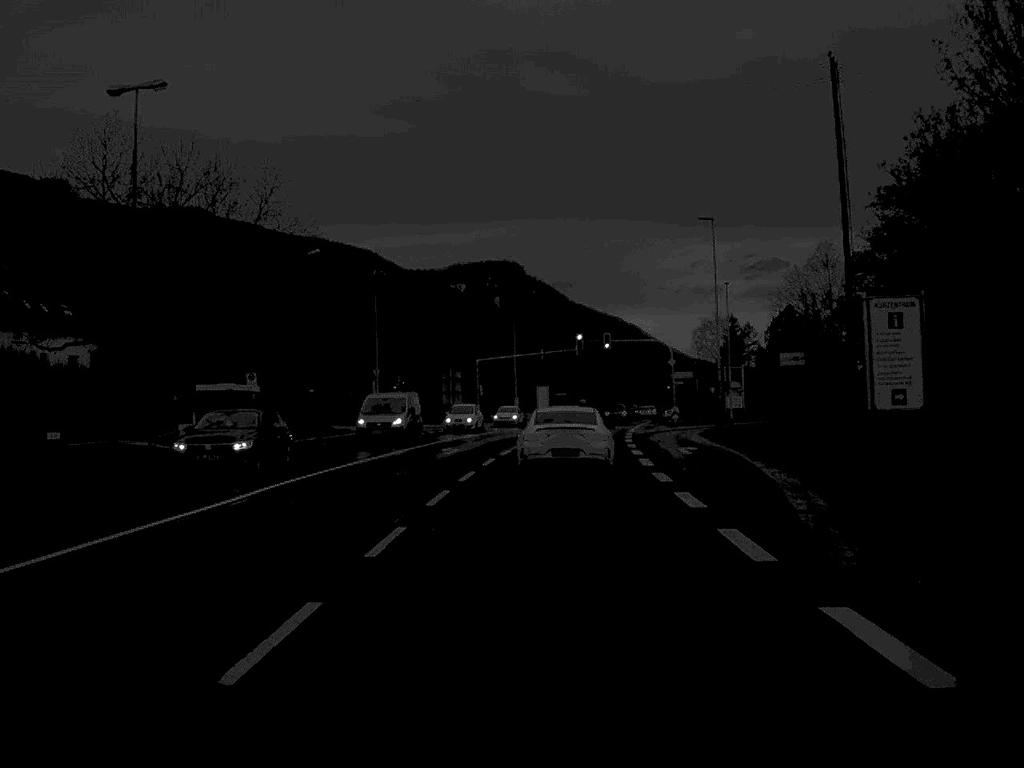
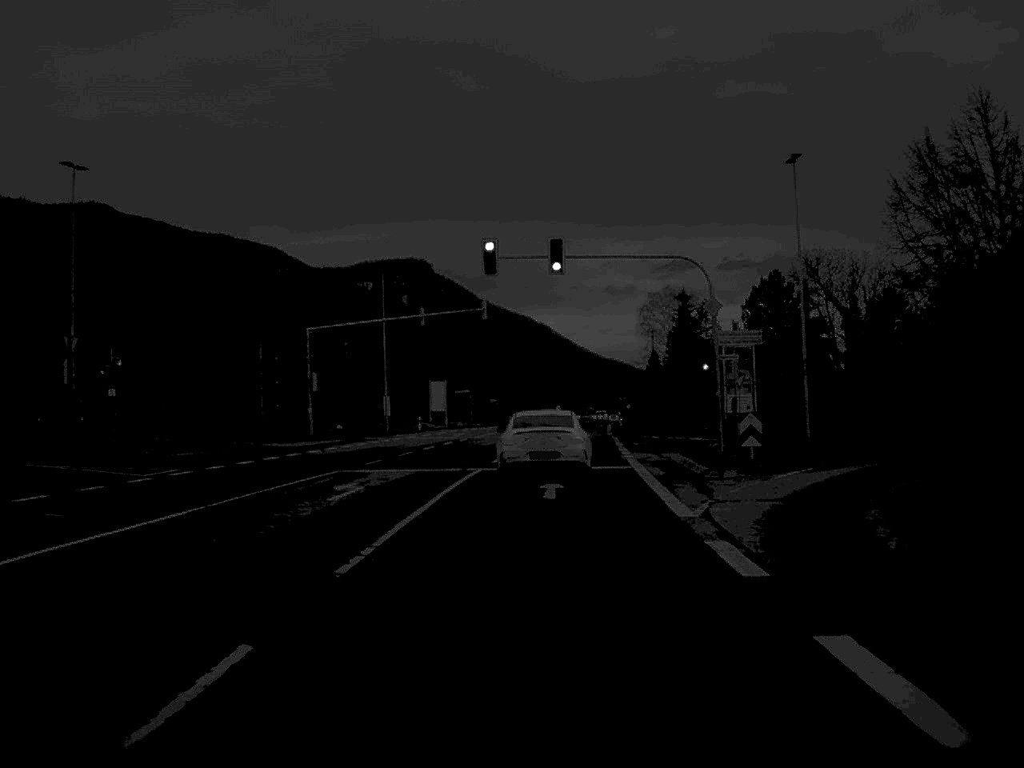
(+1.9, +49.2) m; +4°
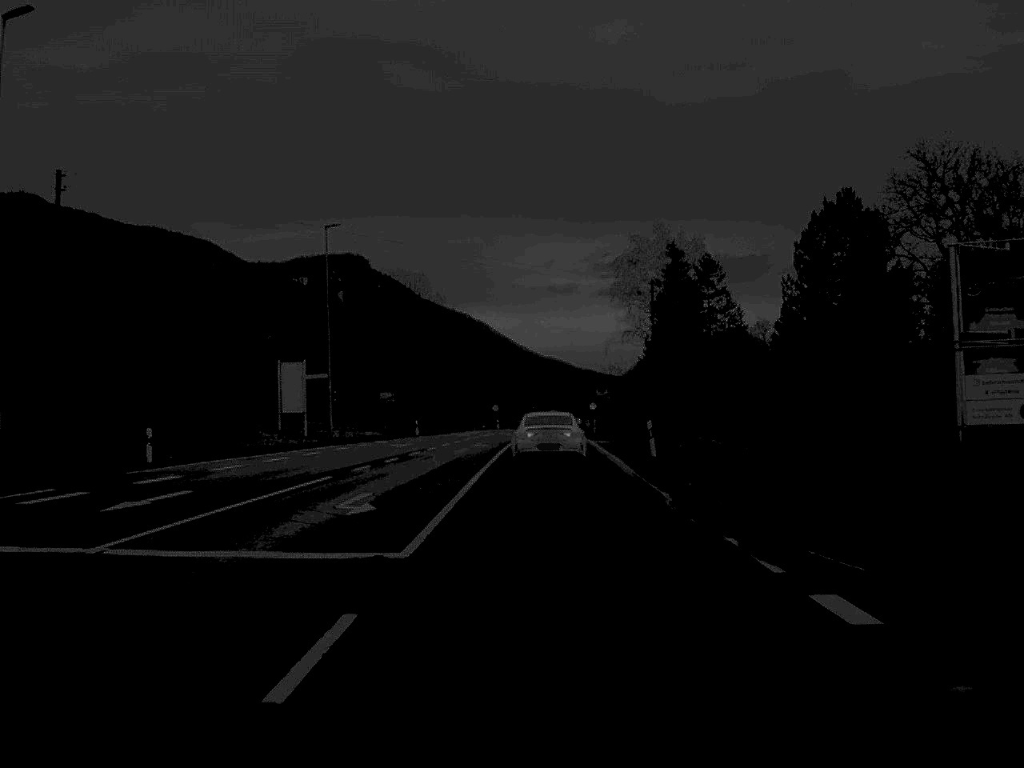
(+1.3, +52.3) m; +3°
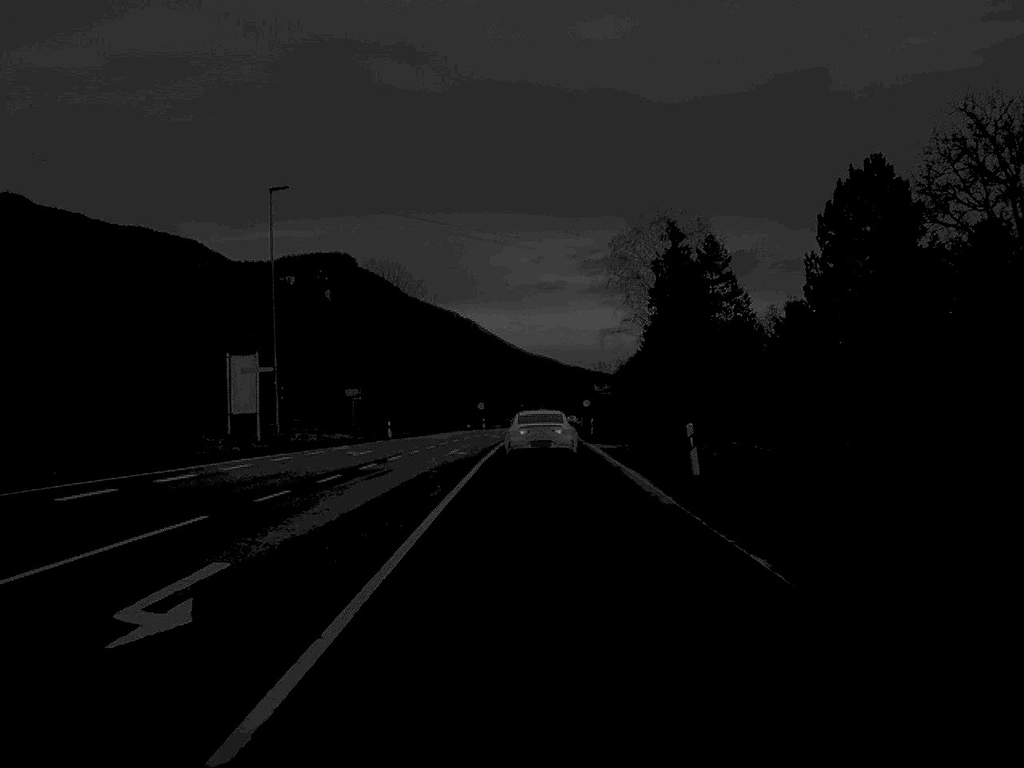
(0.0, +10.3) m; +1°
